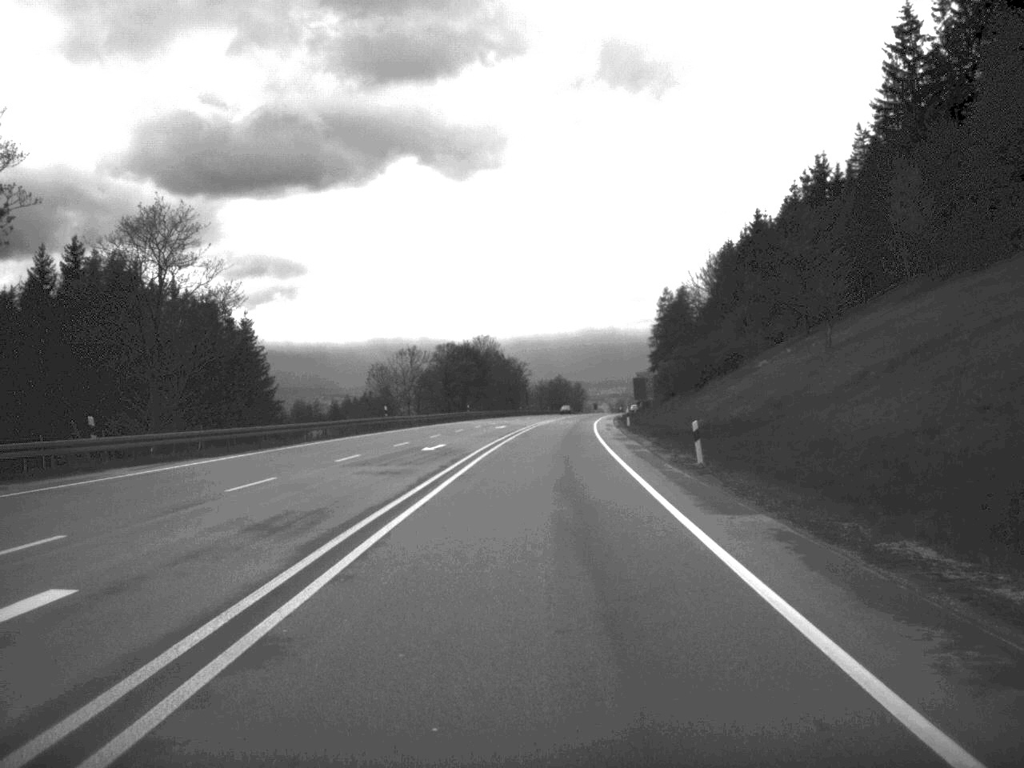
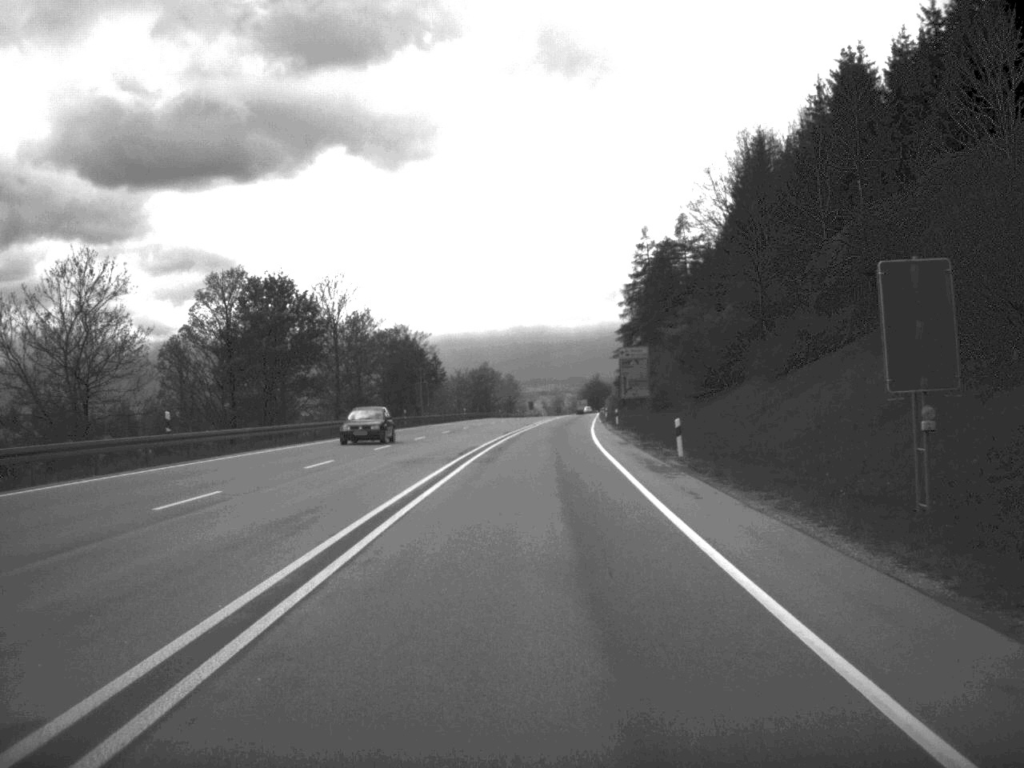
(+2.5, +82.4) m; +3°
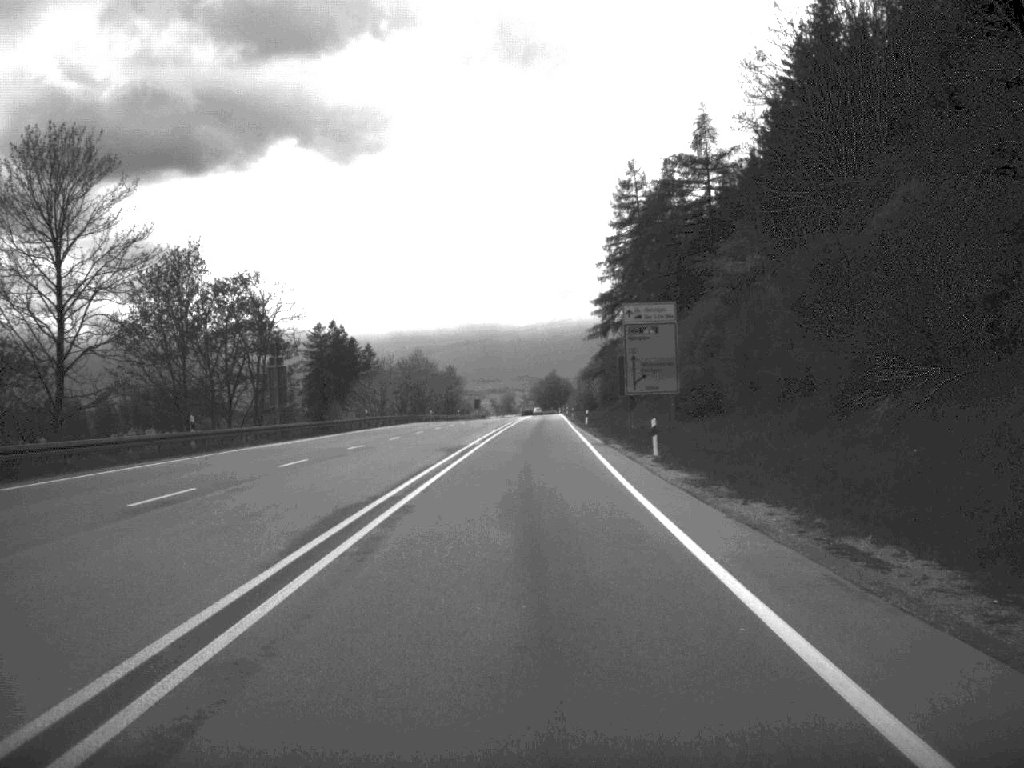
(+0.8, +46.9) m; +2°
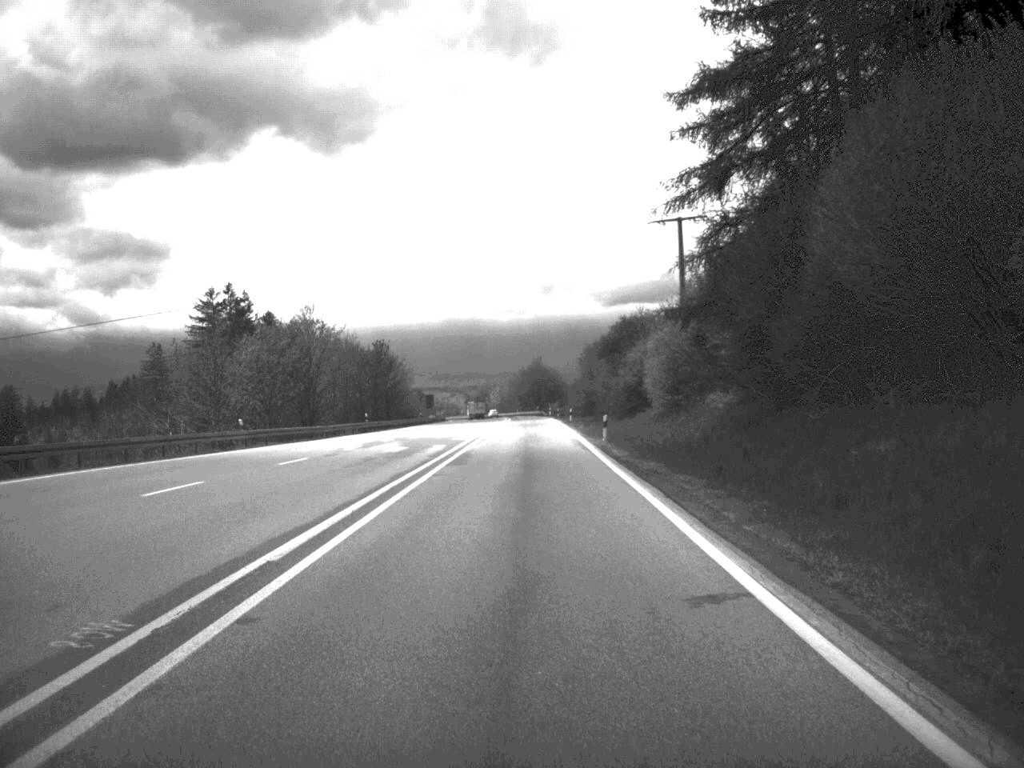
(+0.8, +80.1) m; 0°
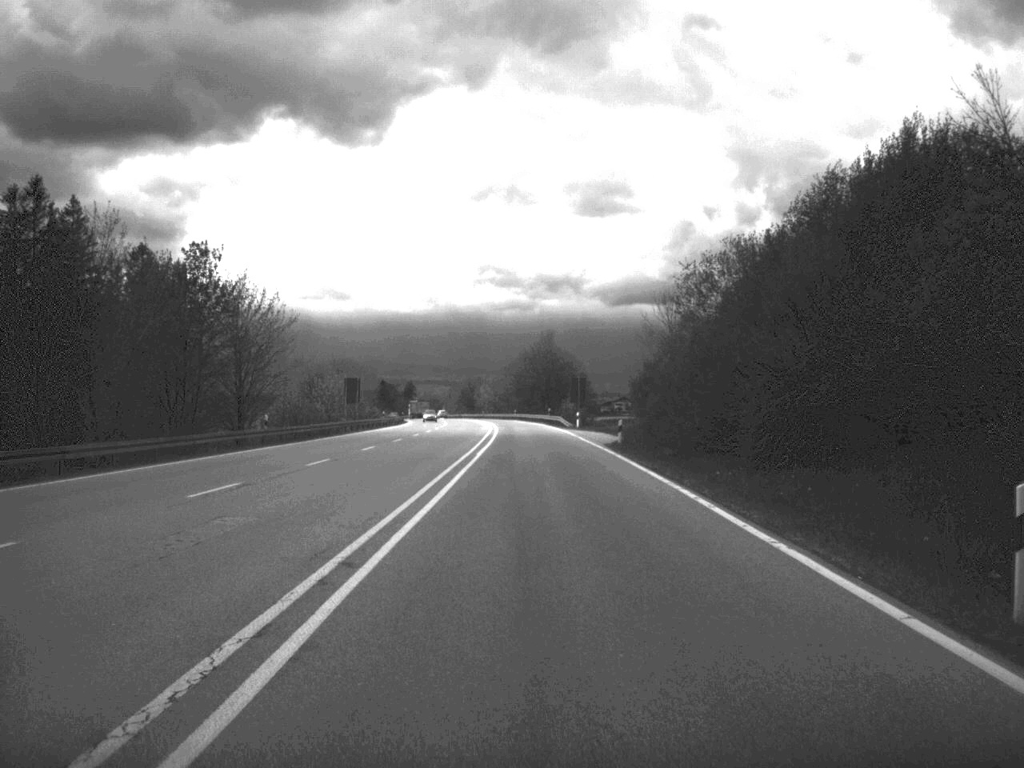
(-0.4, +81.9) m; 0°
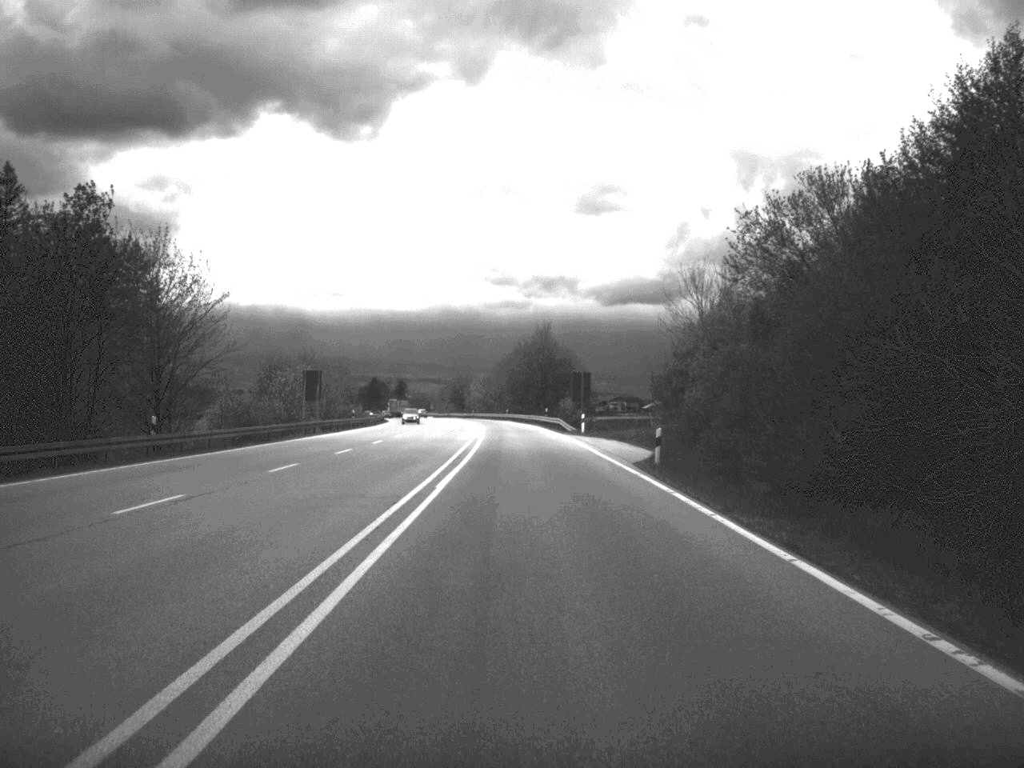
(0.0, +15.7) m; 0°
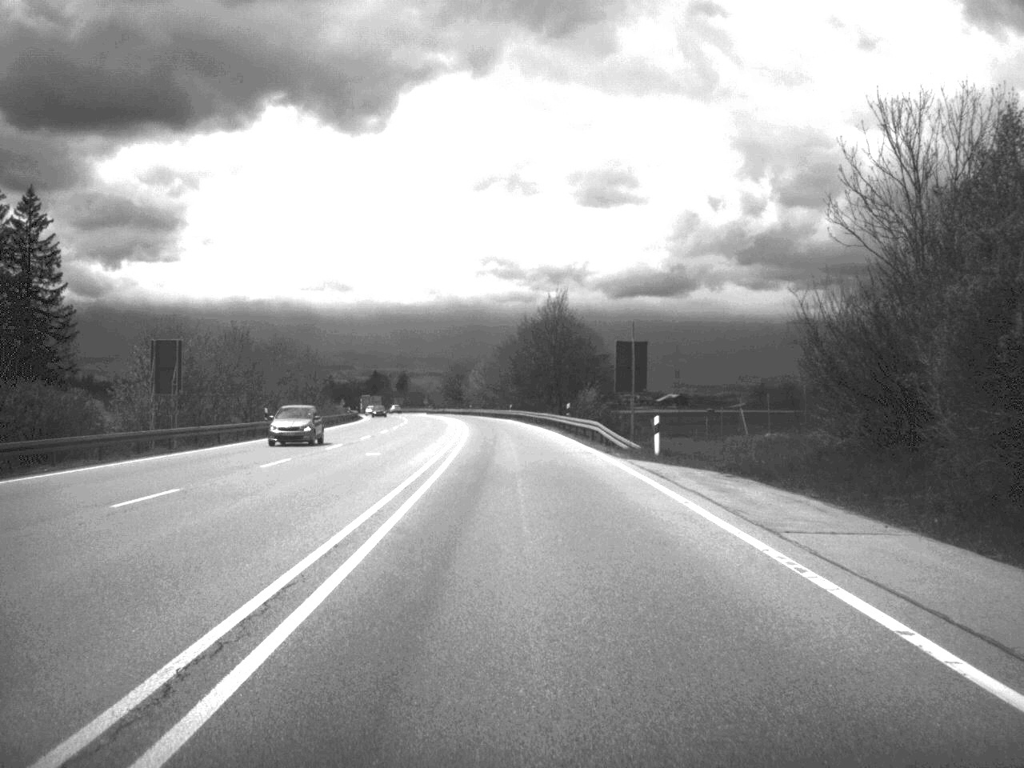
(-0.1, +34.7) m; 0°
